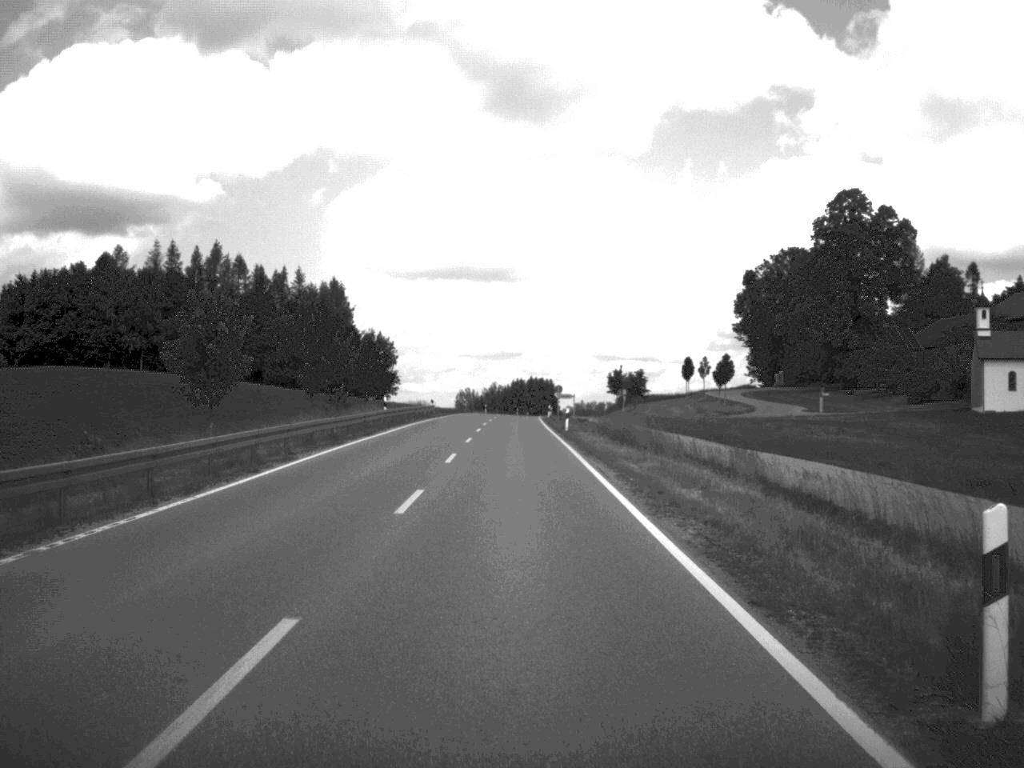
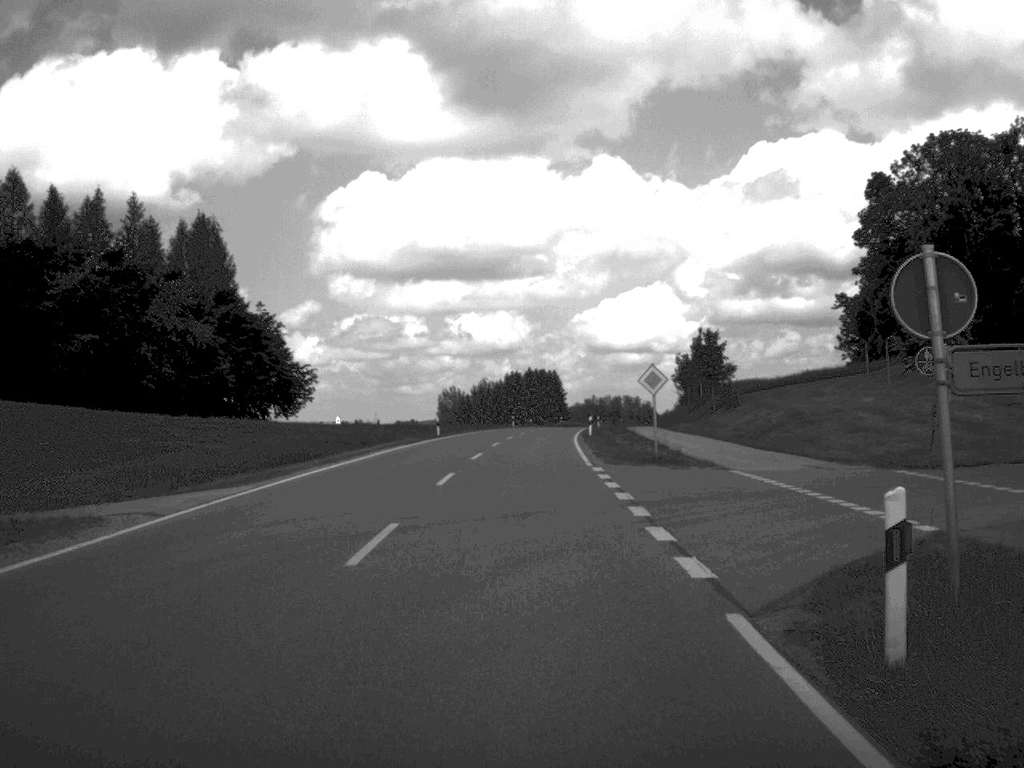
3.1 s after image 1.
(-0.6, +86.4) m; 0°
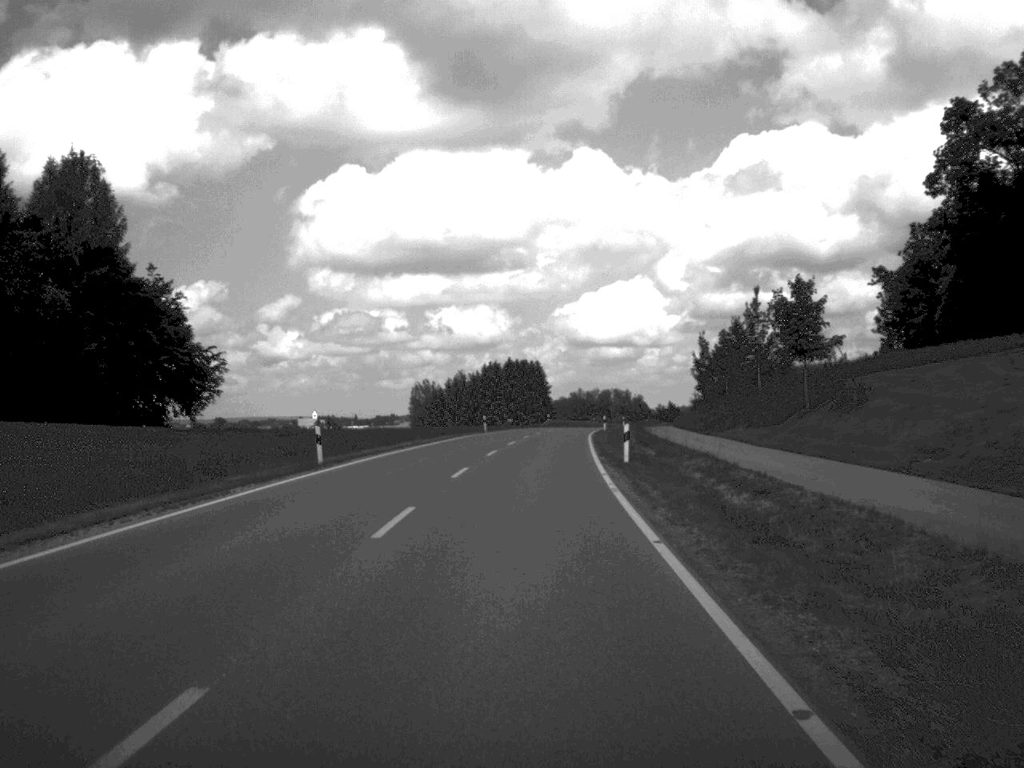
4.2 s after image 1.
(+0.2, +32.8) m; +1°
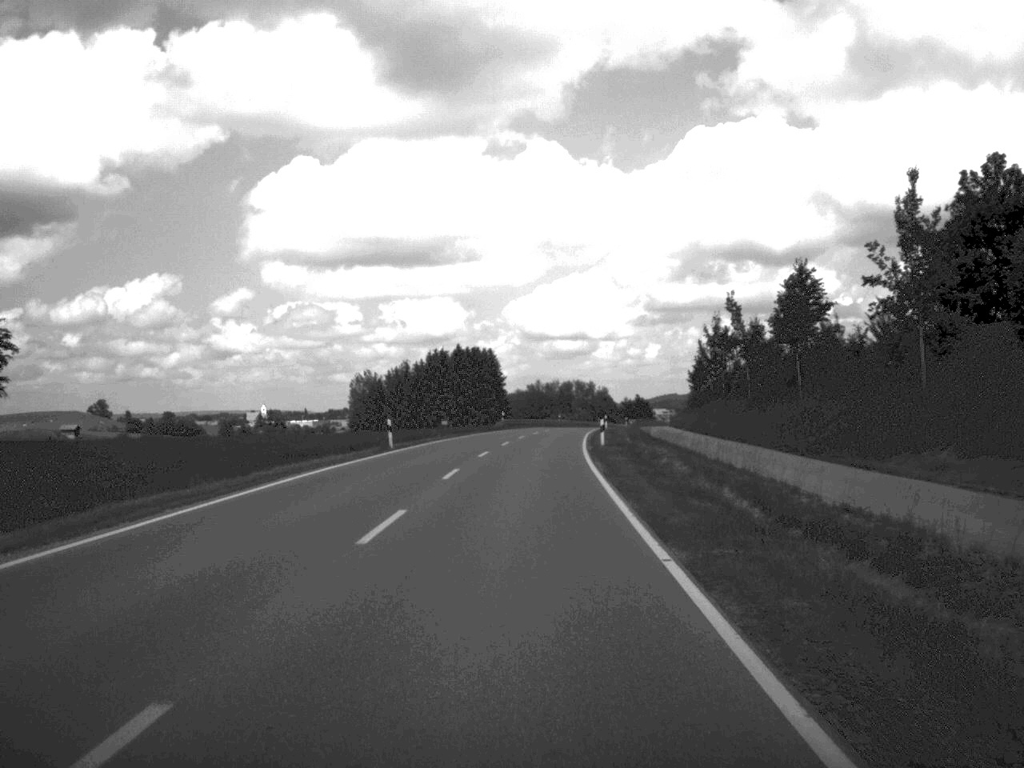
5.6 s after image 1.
(+0.6, +35.5) m; +2°
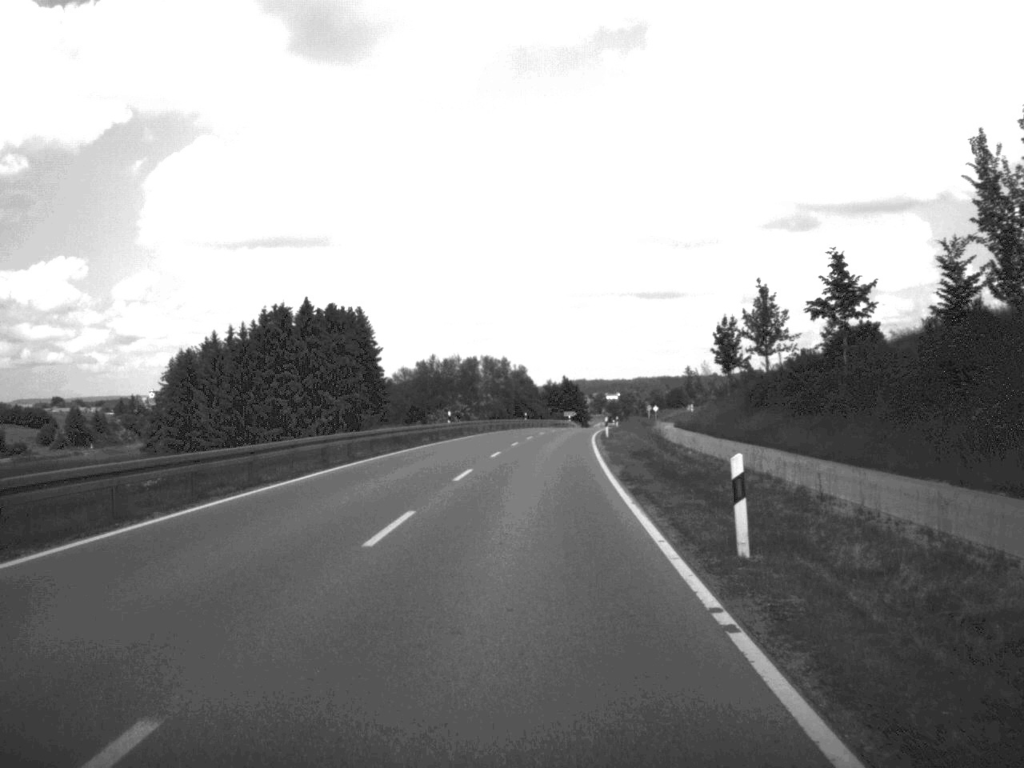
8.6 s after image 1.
(+2.7, +82.5) m; +4°
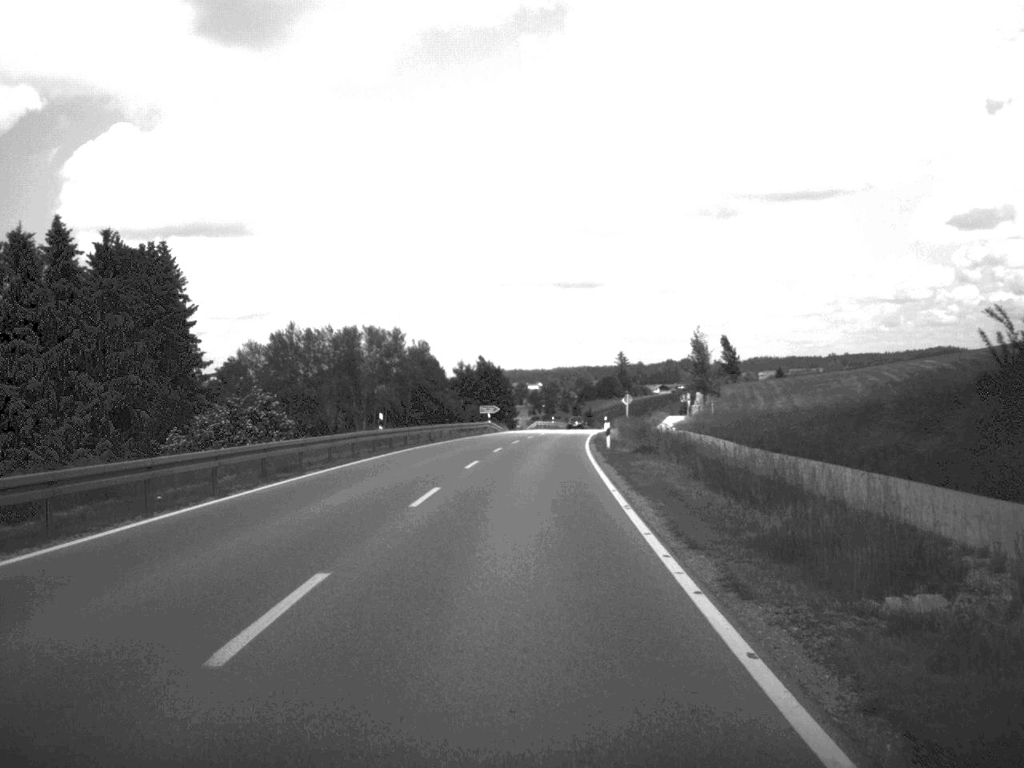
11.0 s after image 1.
(+2.0, +64.8) m; +3°
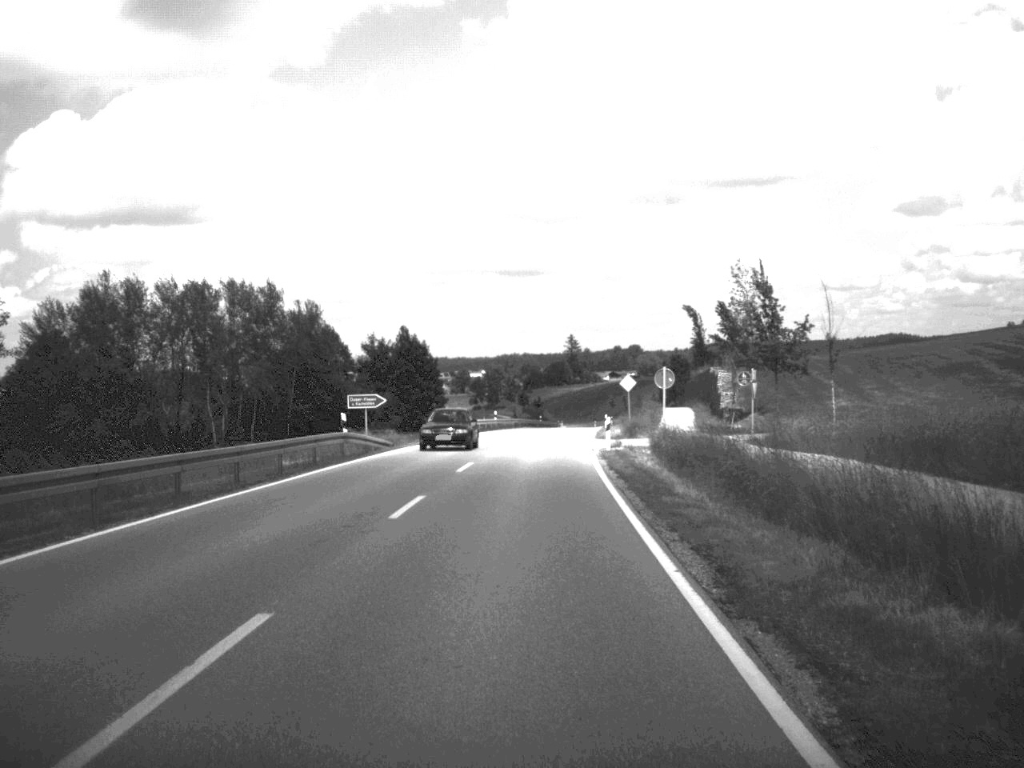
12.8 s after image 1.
(+1.0, +49.2) m; +2°
